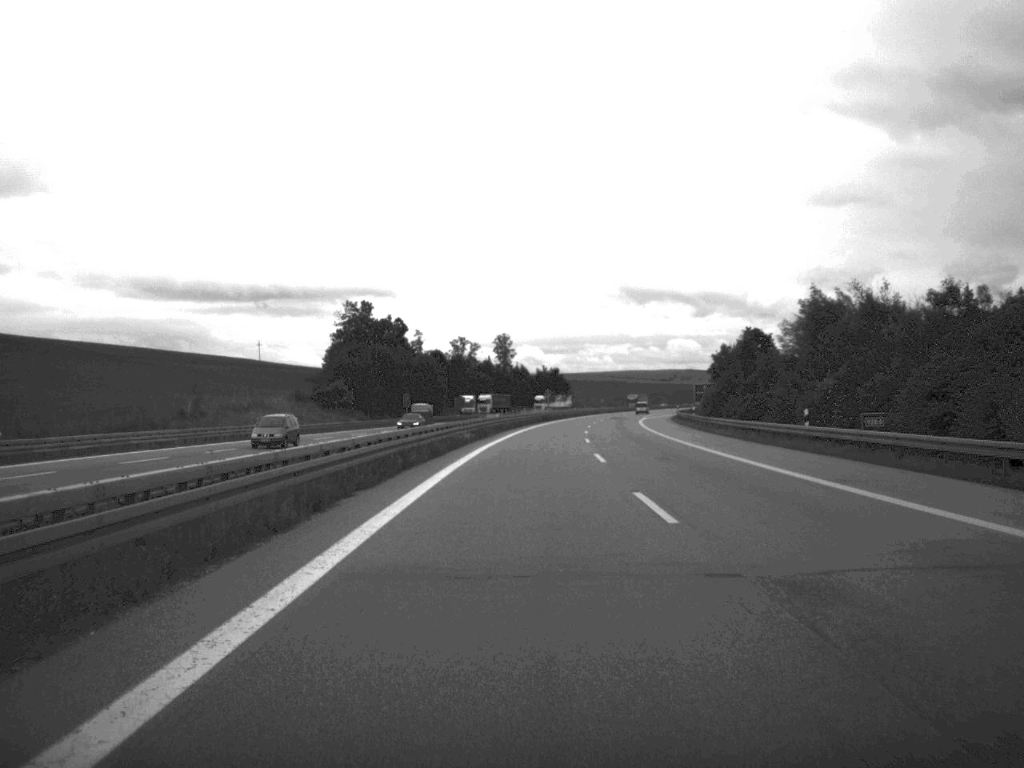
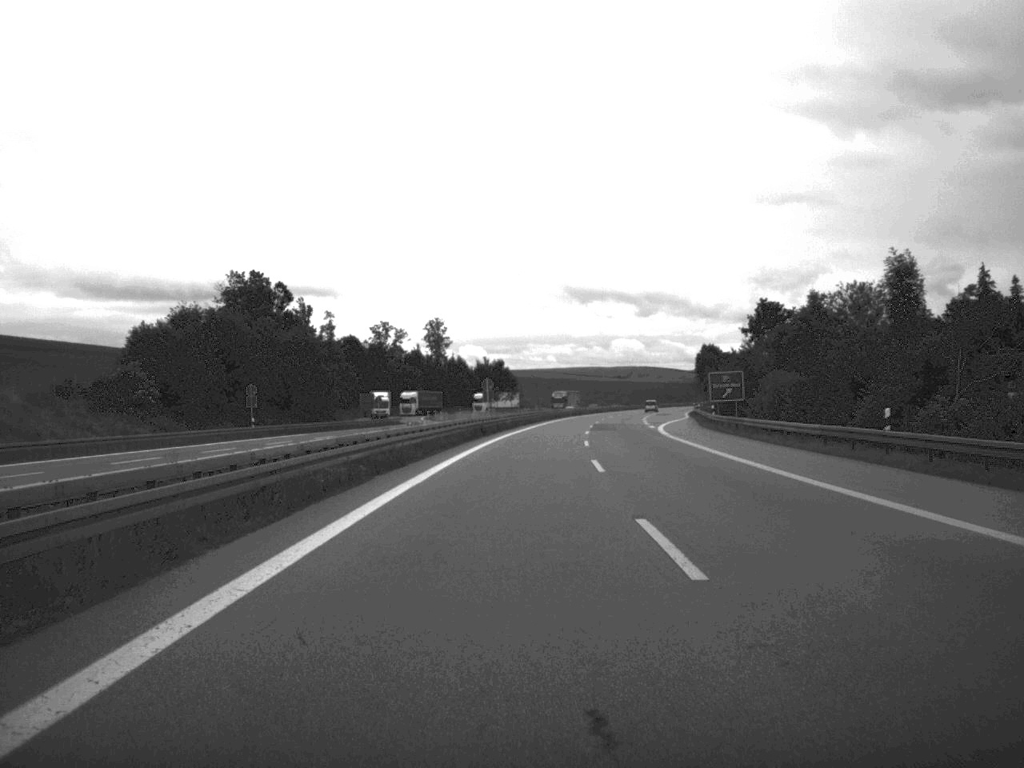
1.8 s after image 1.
(+1.3, +59.0) m; +2°
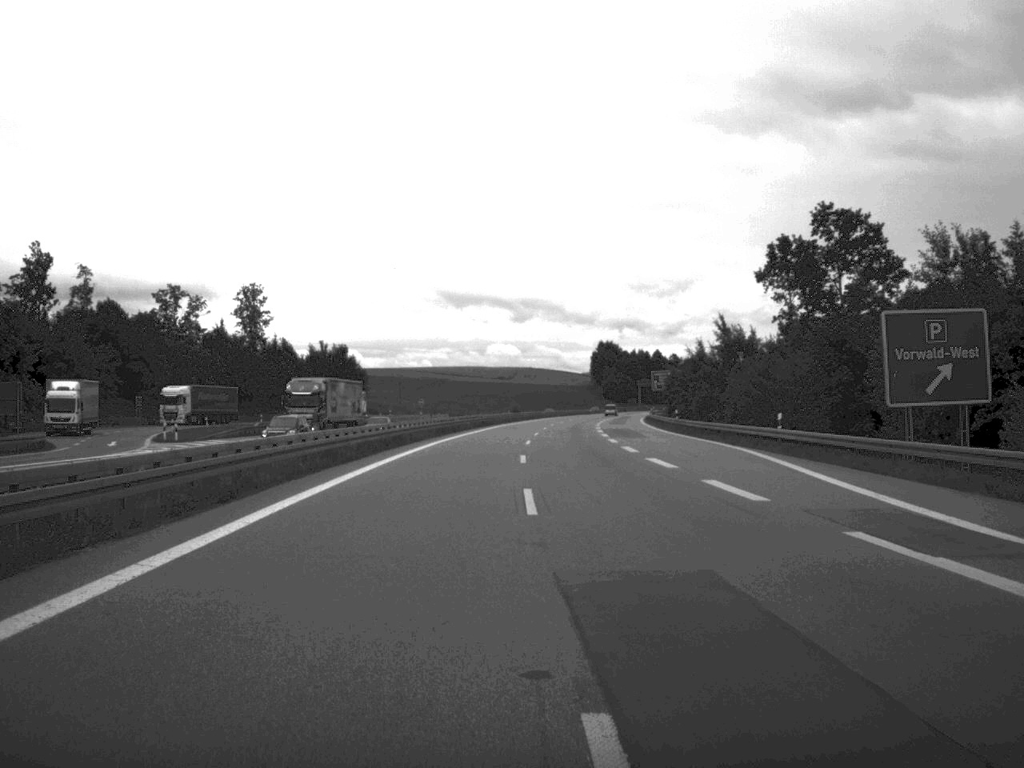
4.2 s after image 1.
(+3.6, +81.5) m; +5°
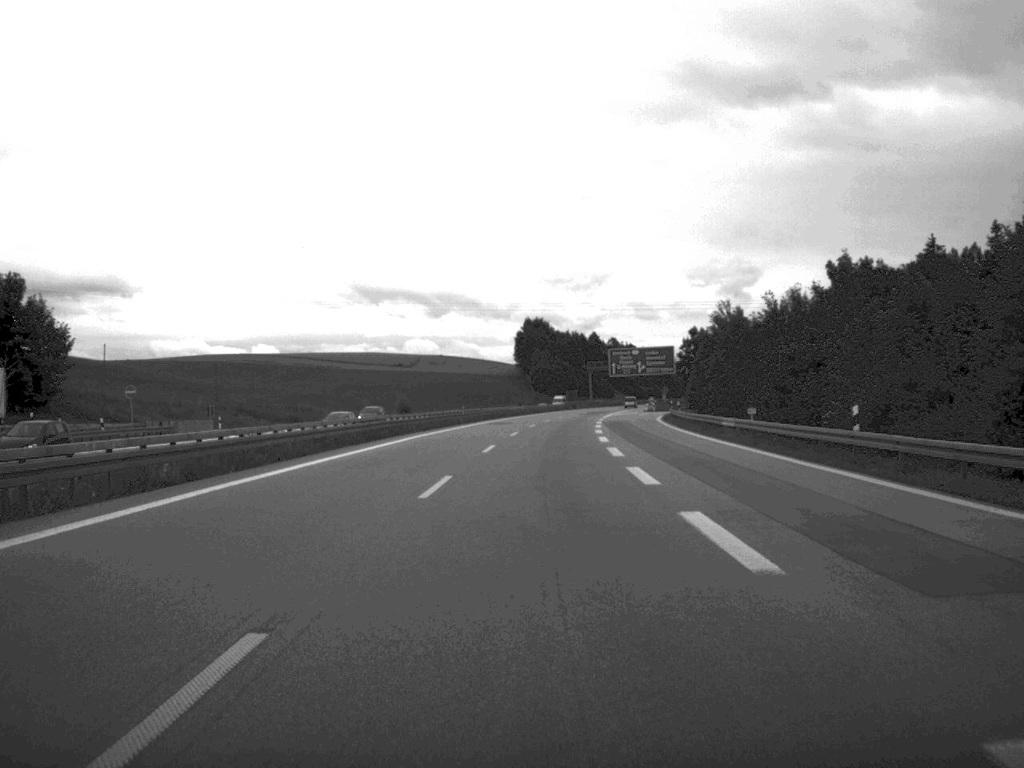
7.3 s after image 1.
(+3.5, +104.5) m; +3°
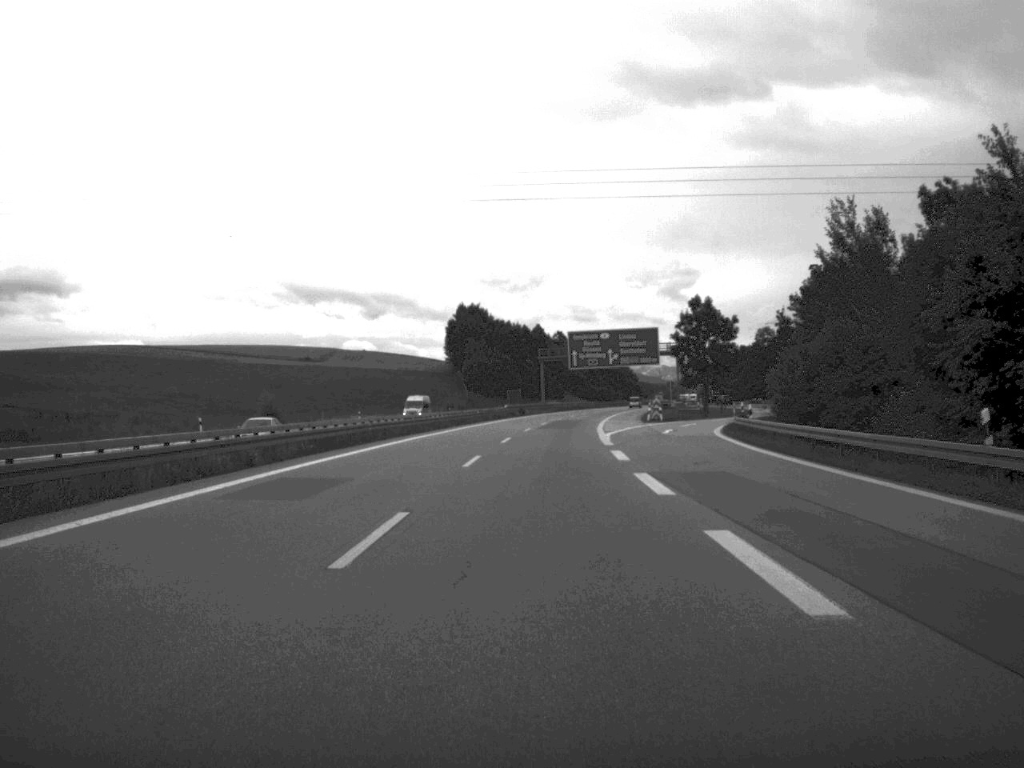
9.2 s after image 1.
(+1.4, +61.4) m; +3°
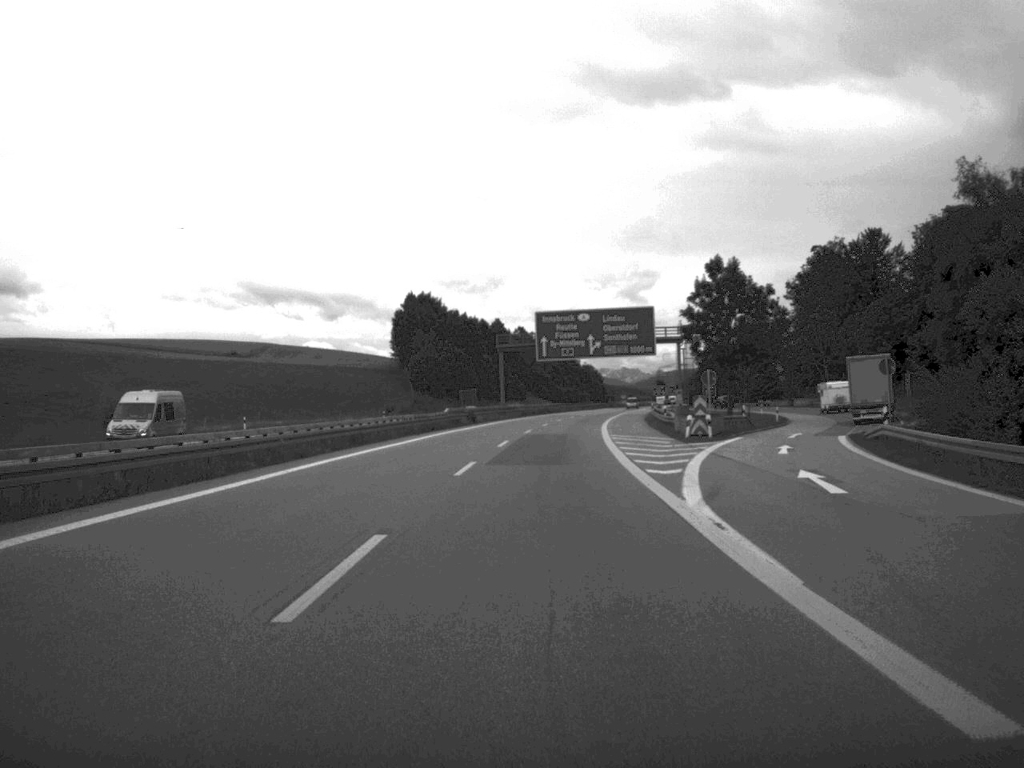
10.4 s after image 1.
(+0.6, +38.3) m; +2°
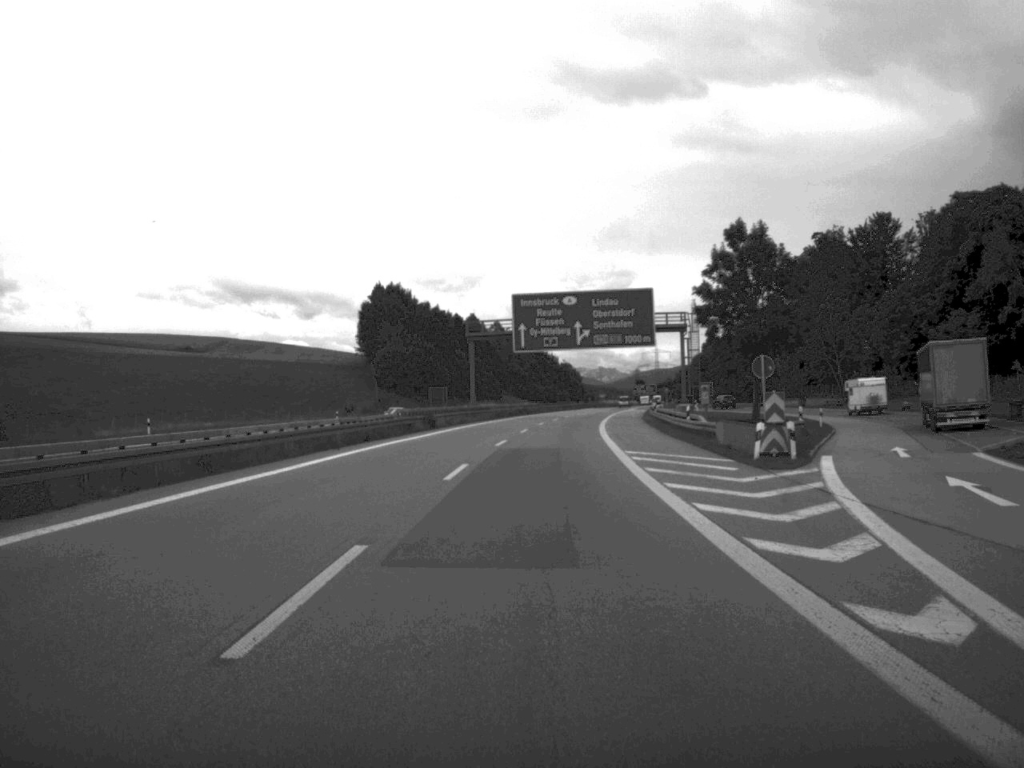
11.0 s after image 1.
(+0.2, +19.3) m; +1°
